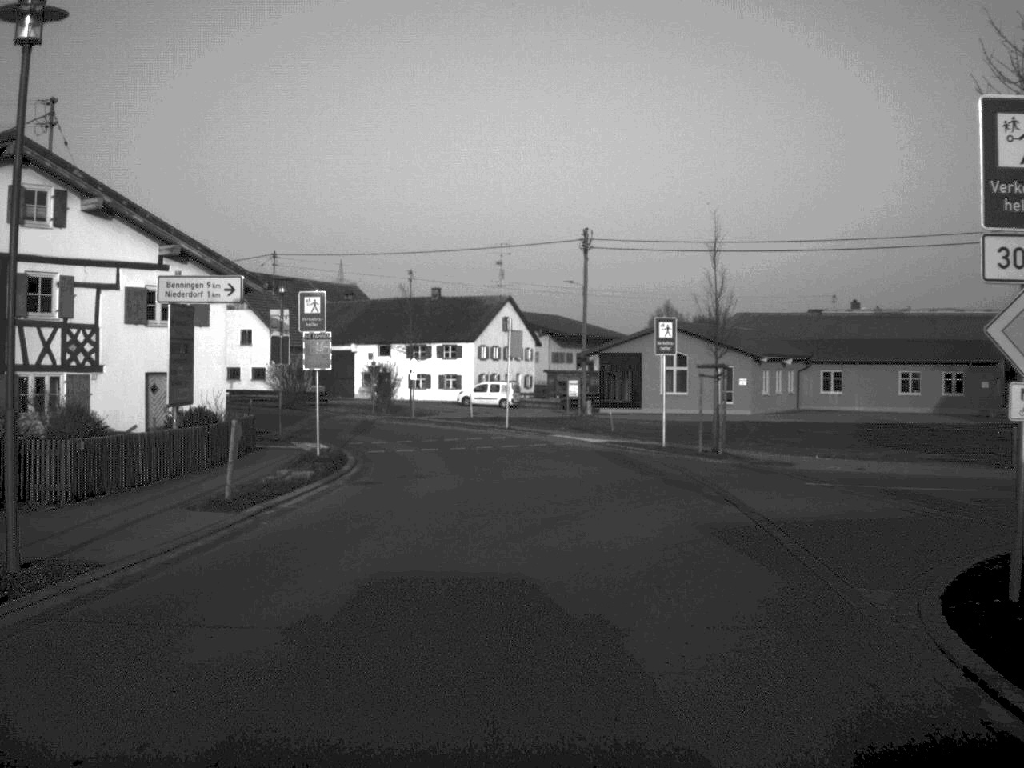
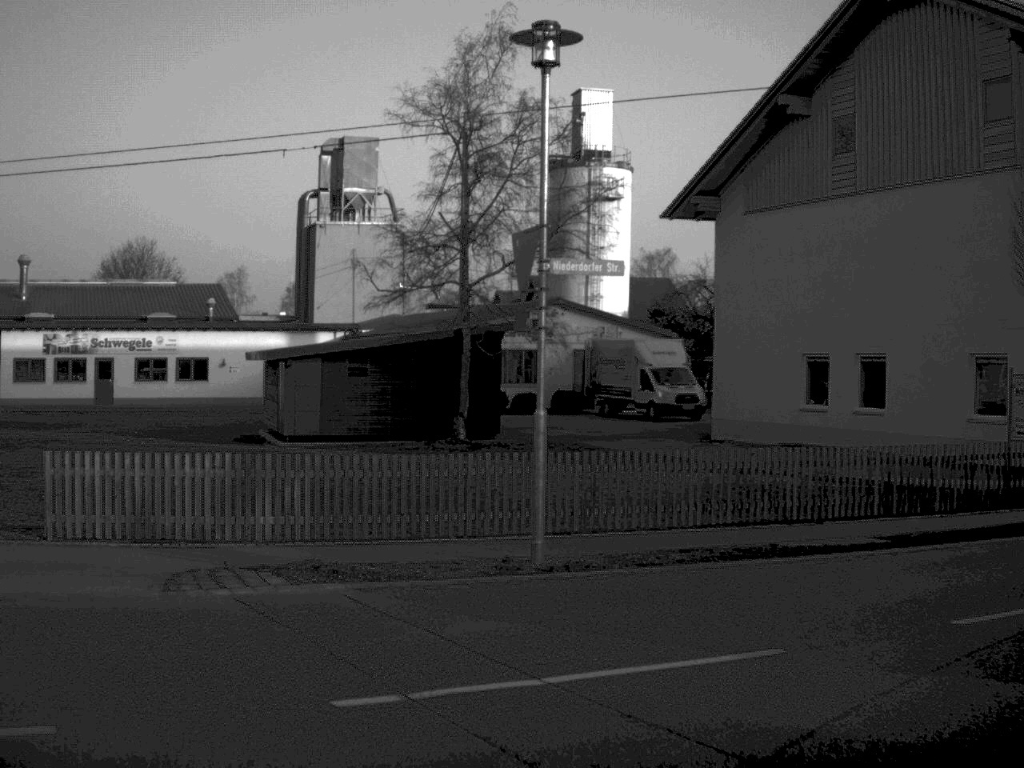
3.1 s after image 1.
(+3.8, +15.4) m; +50°
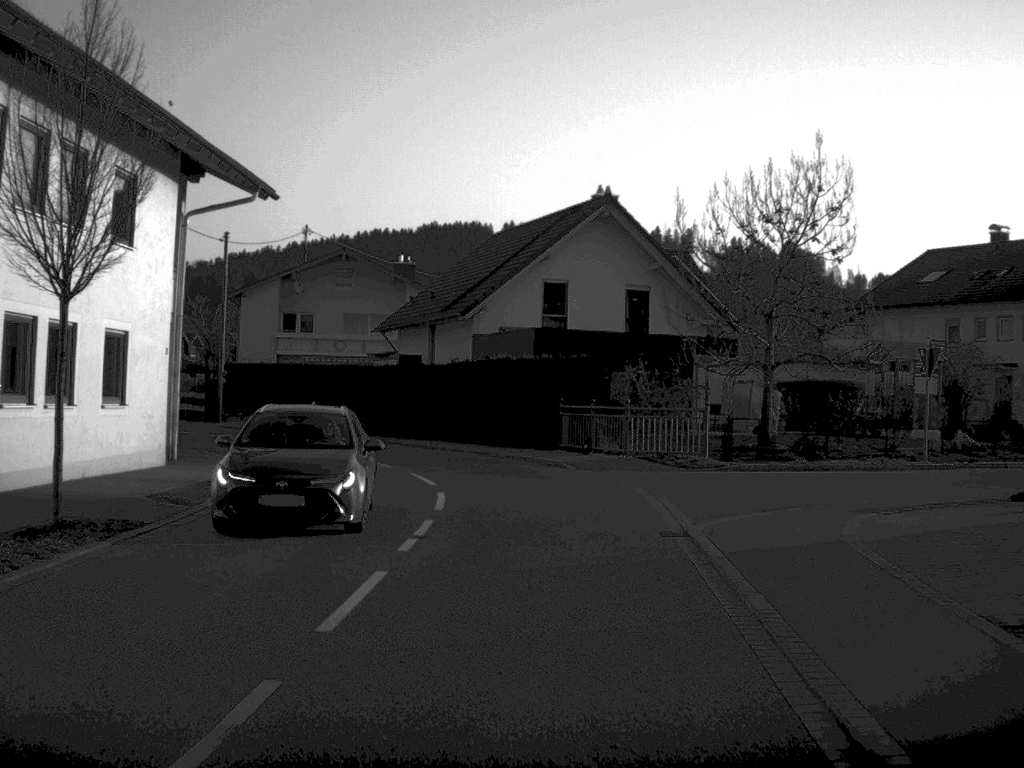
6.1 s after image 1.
(+10.5, +11.9) m; +65°
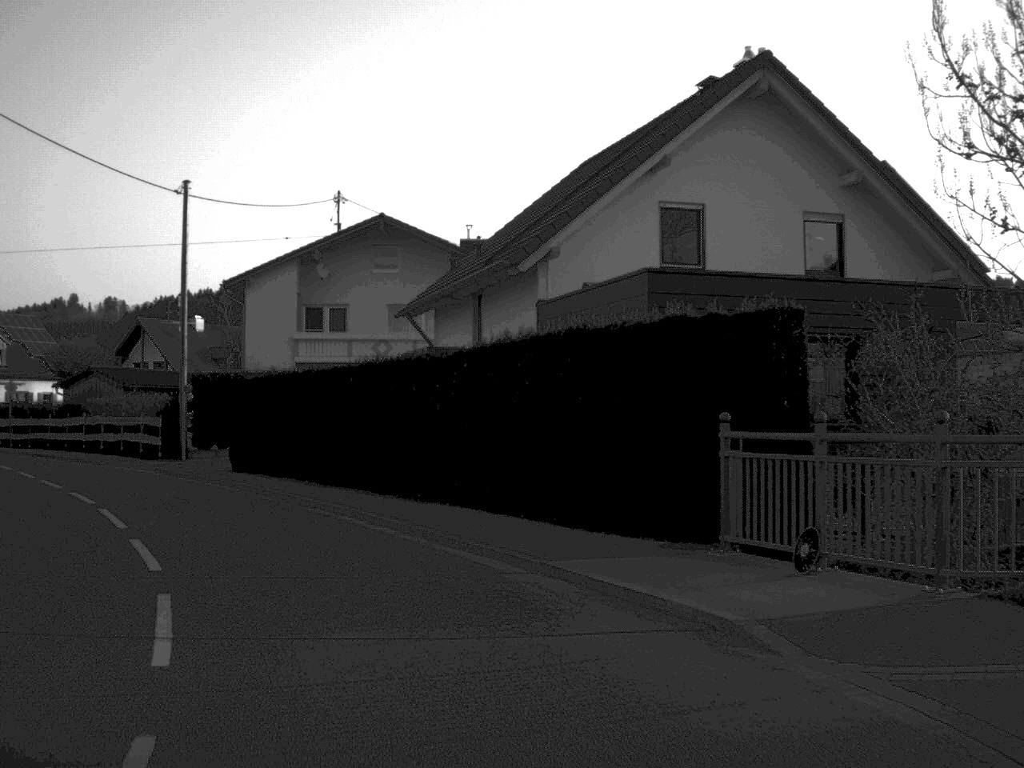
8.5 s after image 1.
(+0.1, +19.3) m; -6°
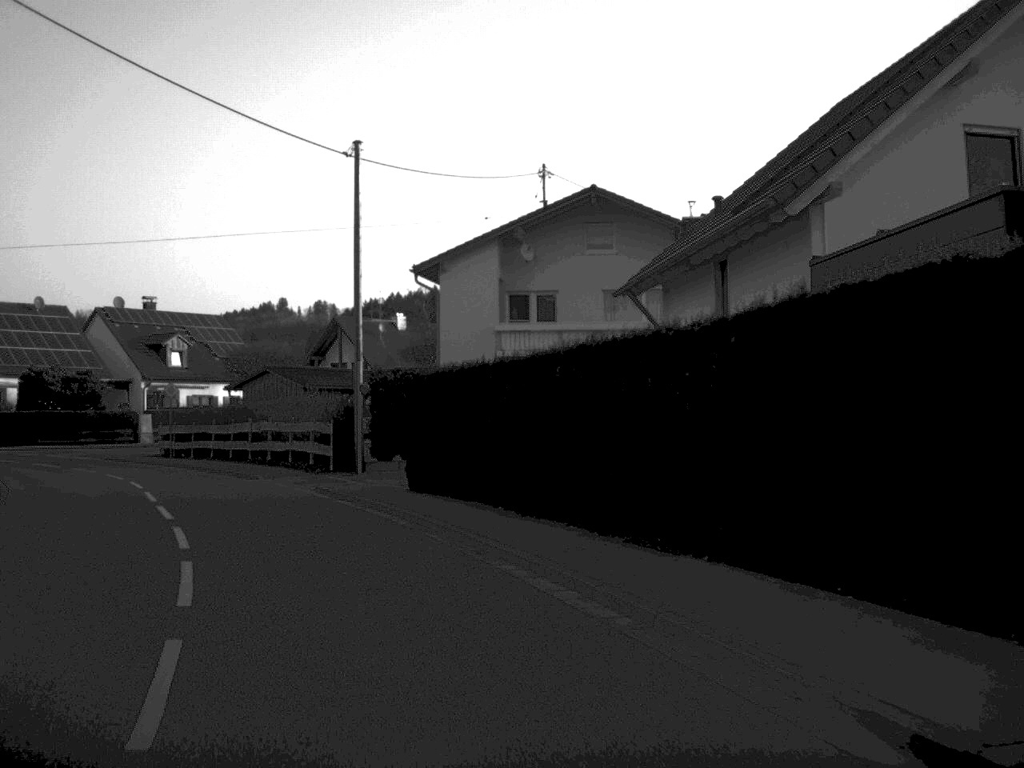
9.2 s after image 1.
(-0.5, +6.5) m; -10°
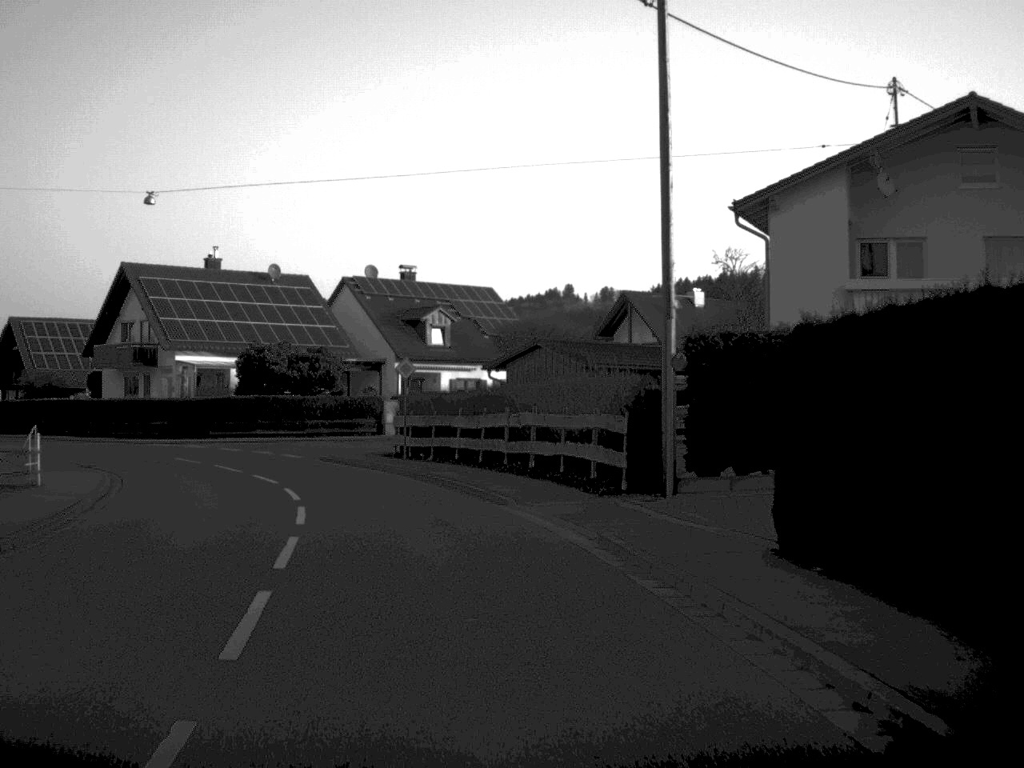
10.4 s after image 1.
(-1.5, +11.7) m; -12°
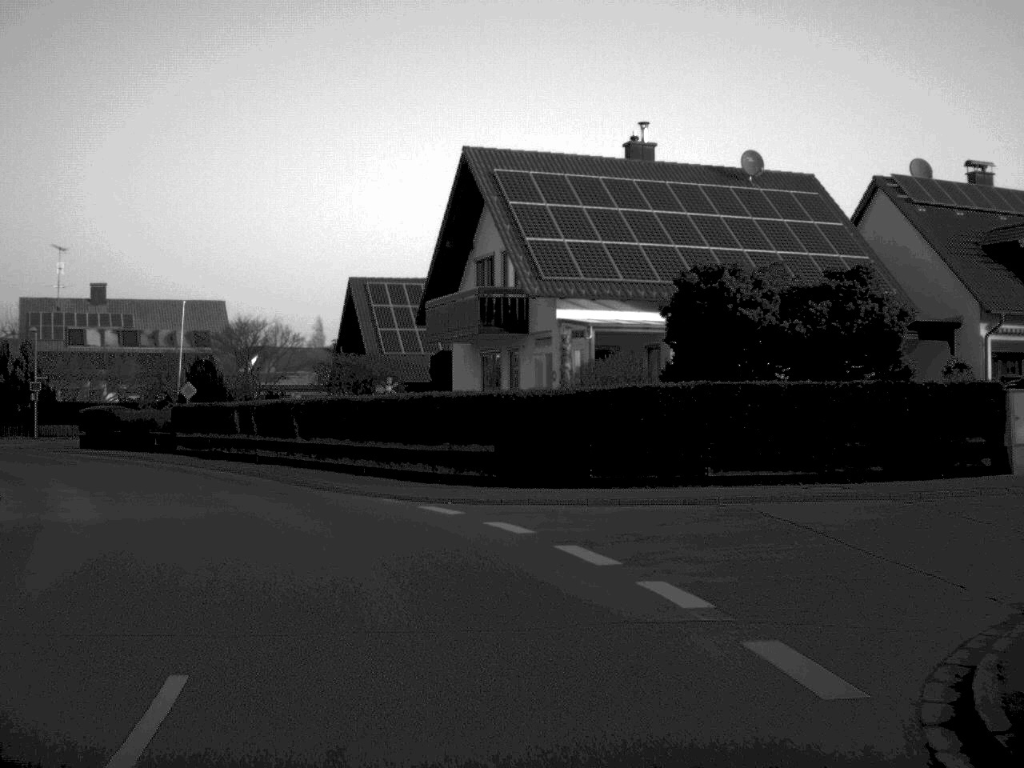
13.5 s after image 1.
(-5.0, +30.2) m; -23°
